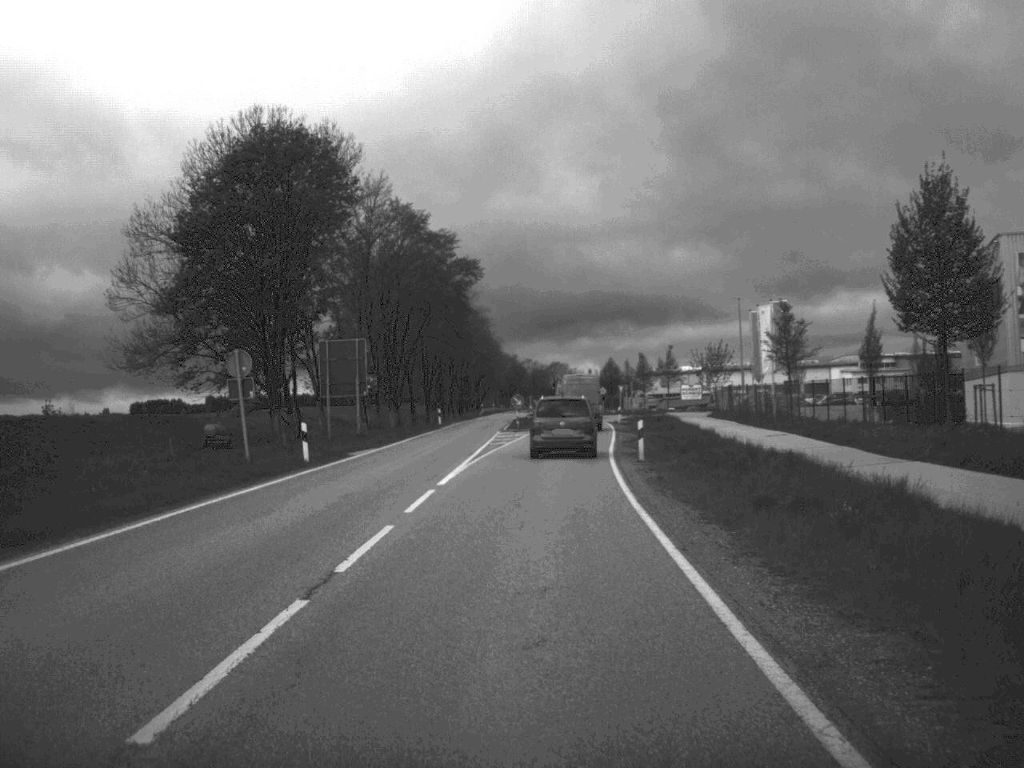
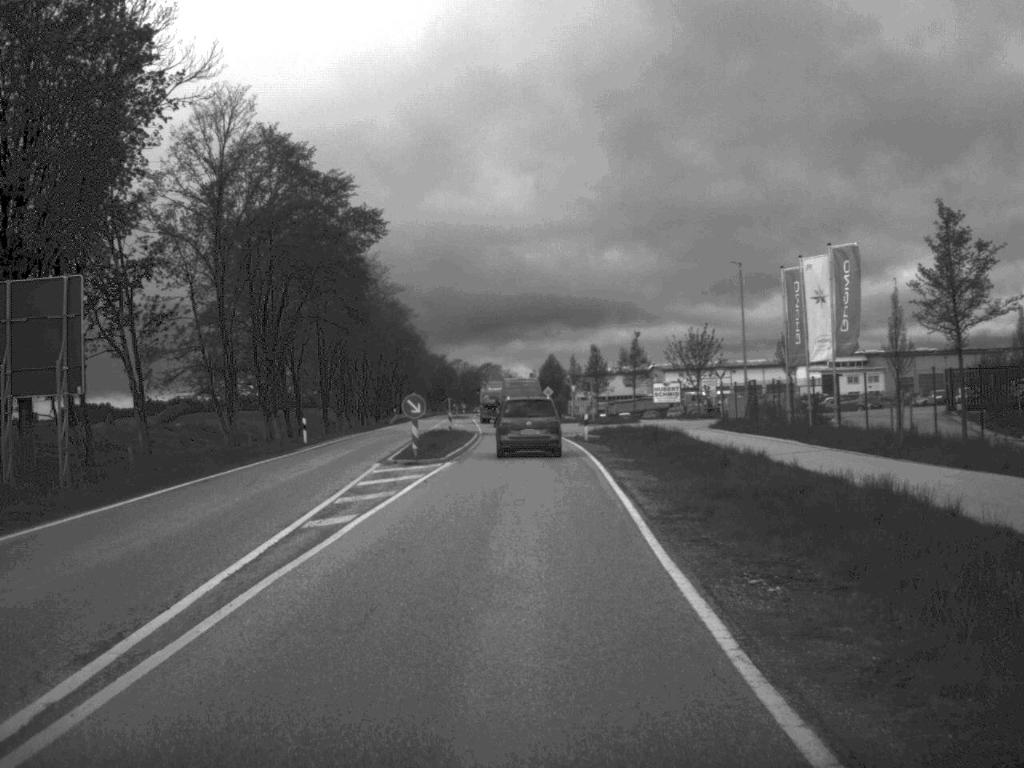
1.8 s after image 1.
(+0.6, +28.1) m; +3°
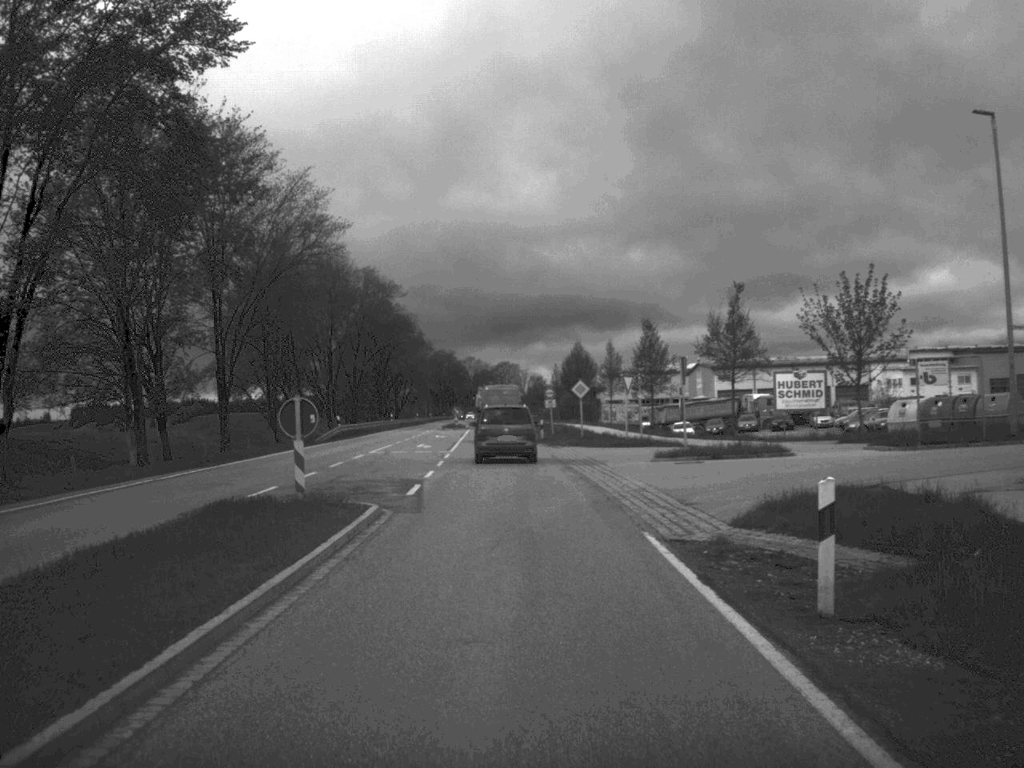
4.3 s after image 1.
(+0.1, +39.9) m; -1°
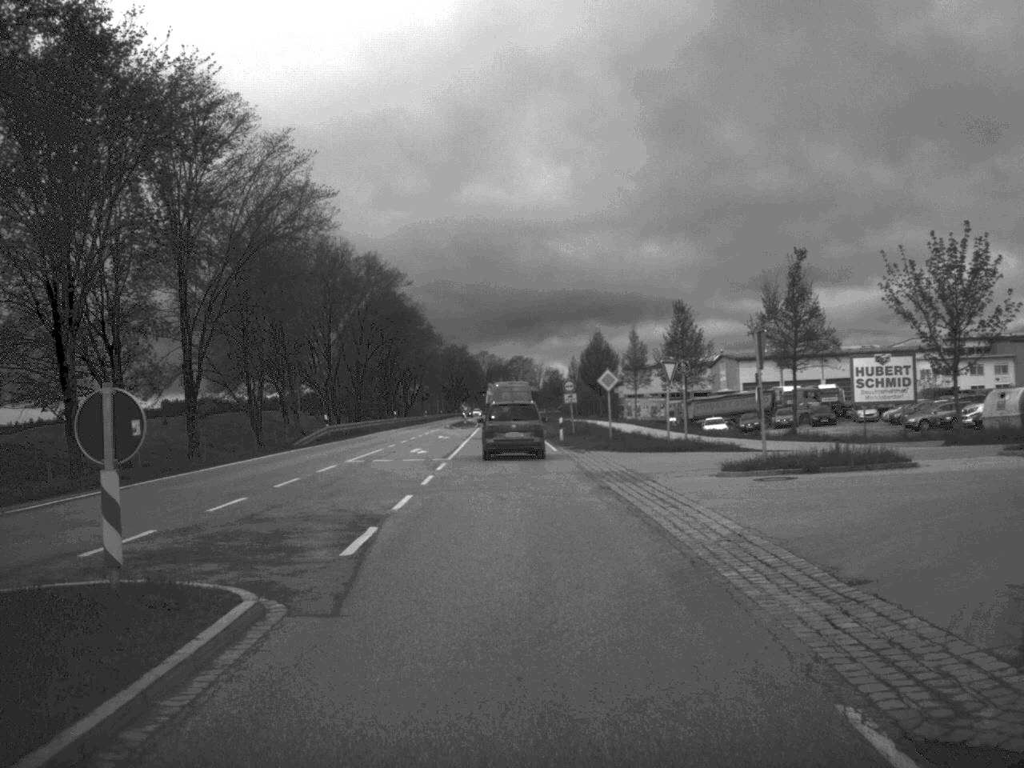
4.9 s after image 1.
(-0.1, +9.4) m; -1°
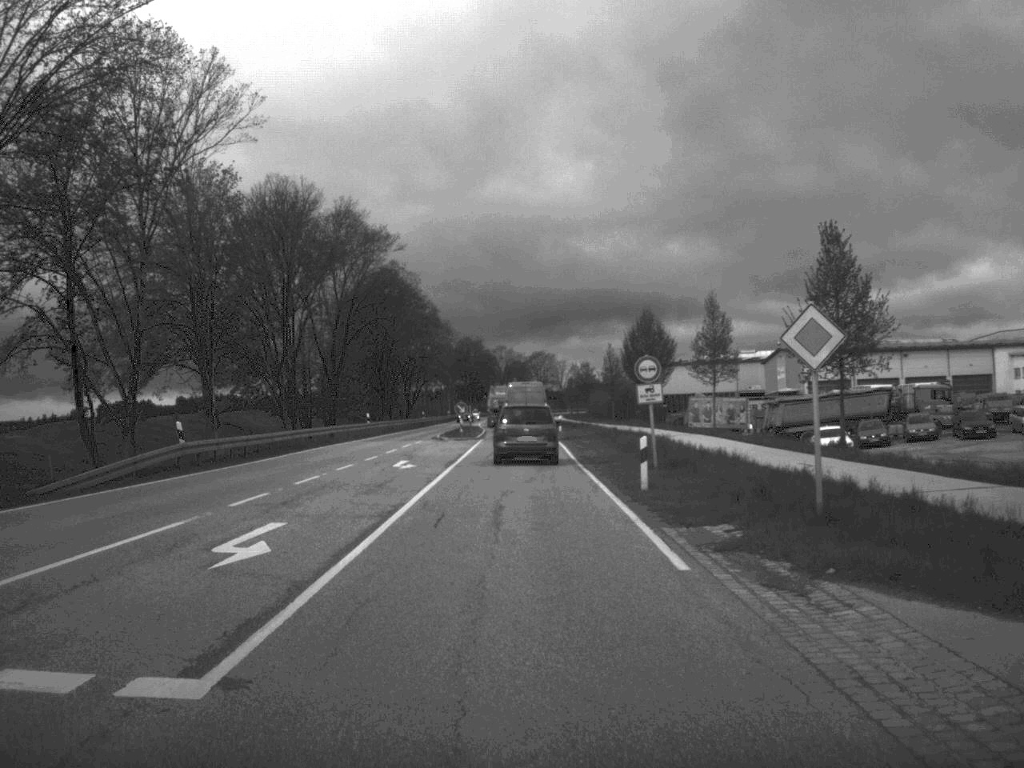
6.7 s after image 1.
(-0.3, +29.5) m; -1°
